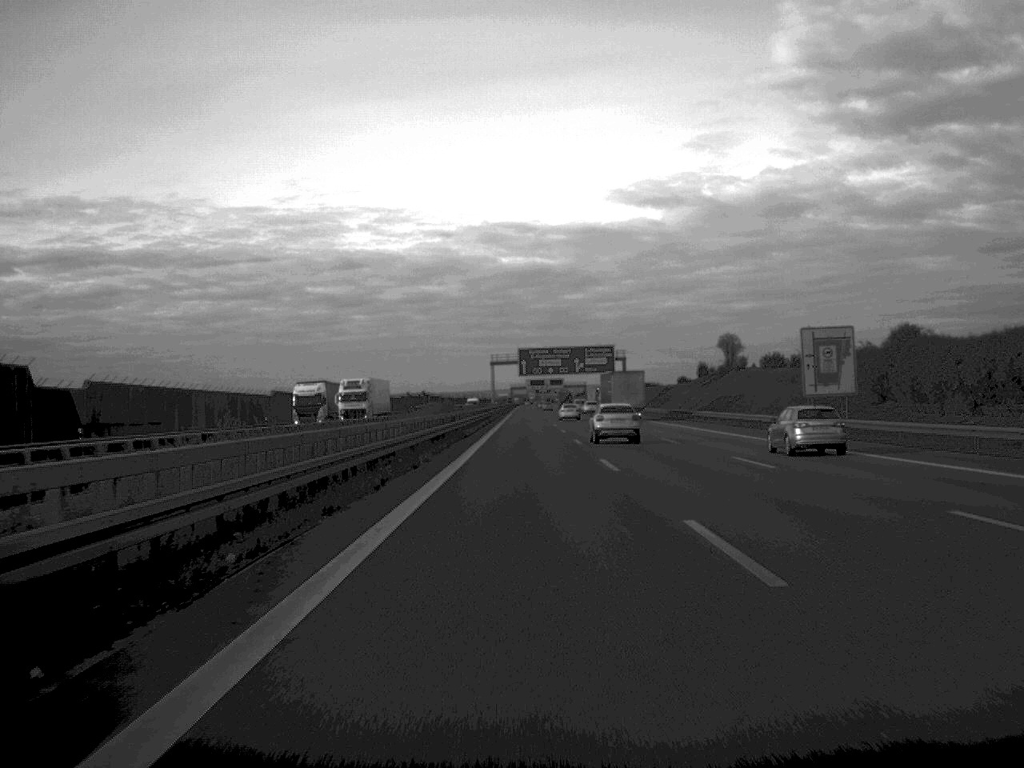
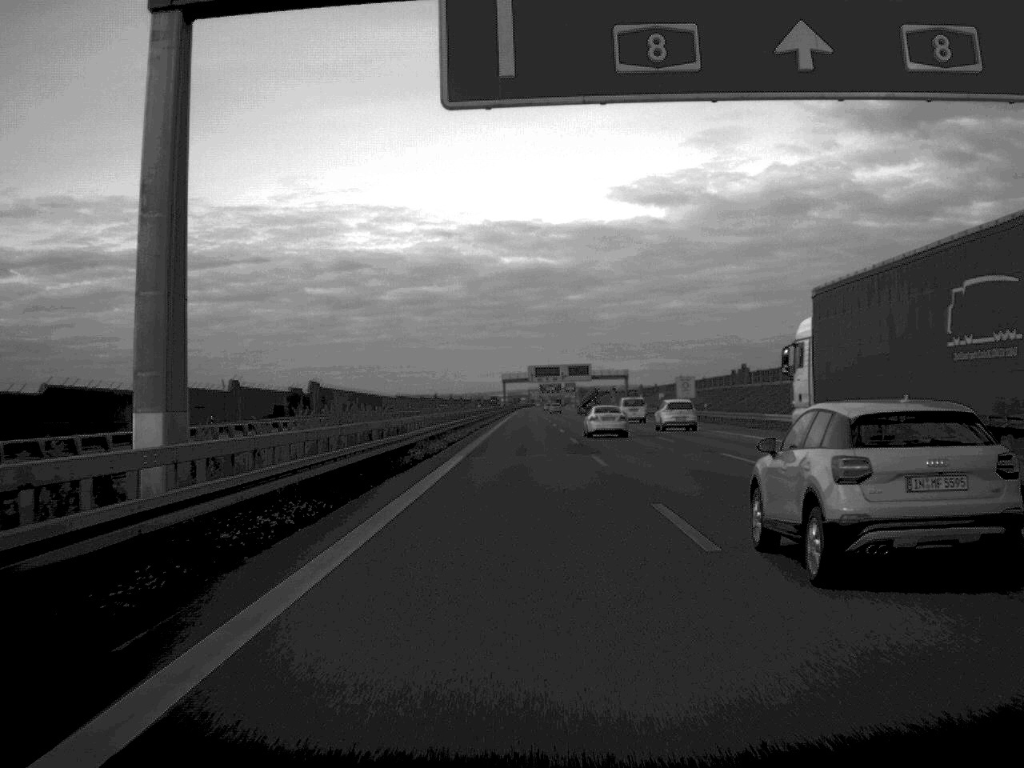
(-0.2, +166.1) m; 0°
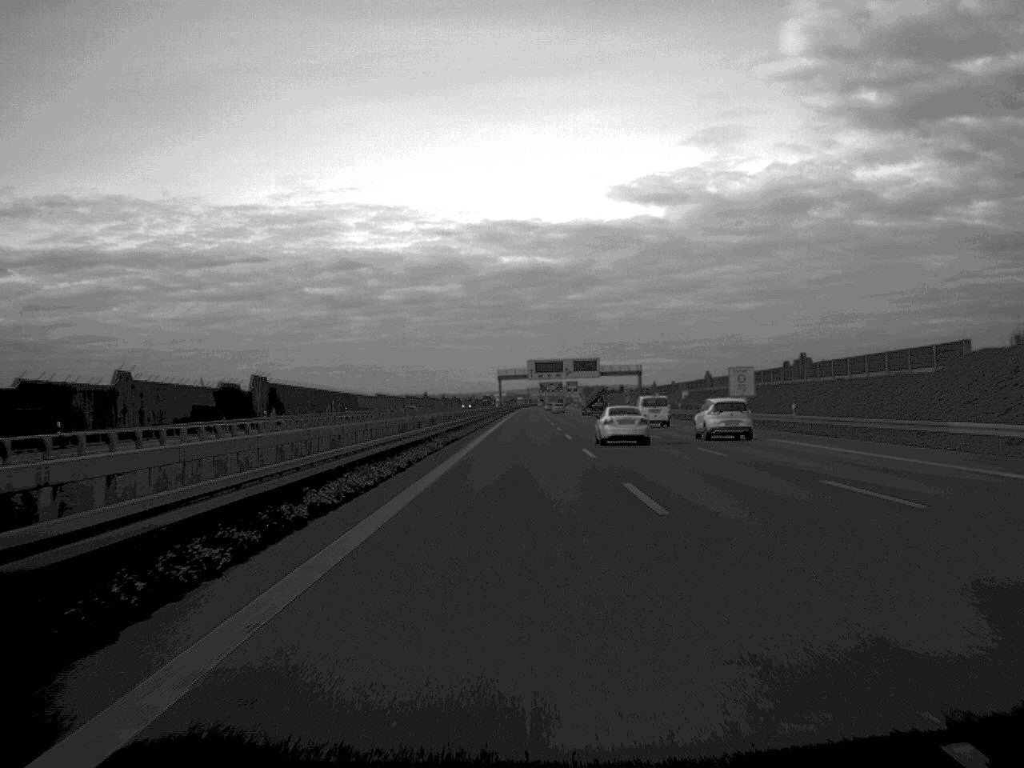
(0.0, +31.5) m; 0°
